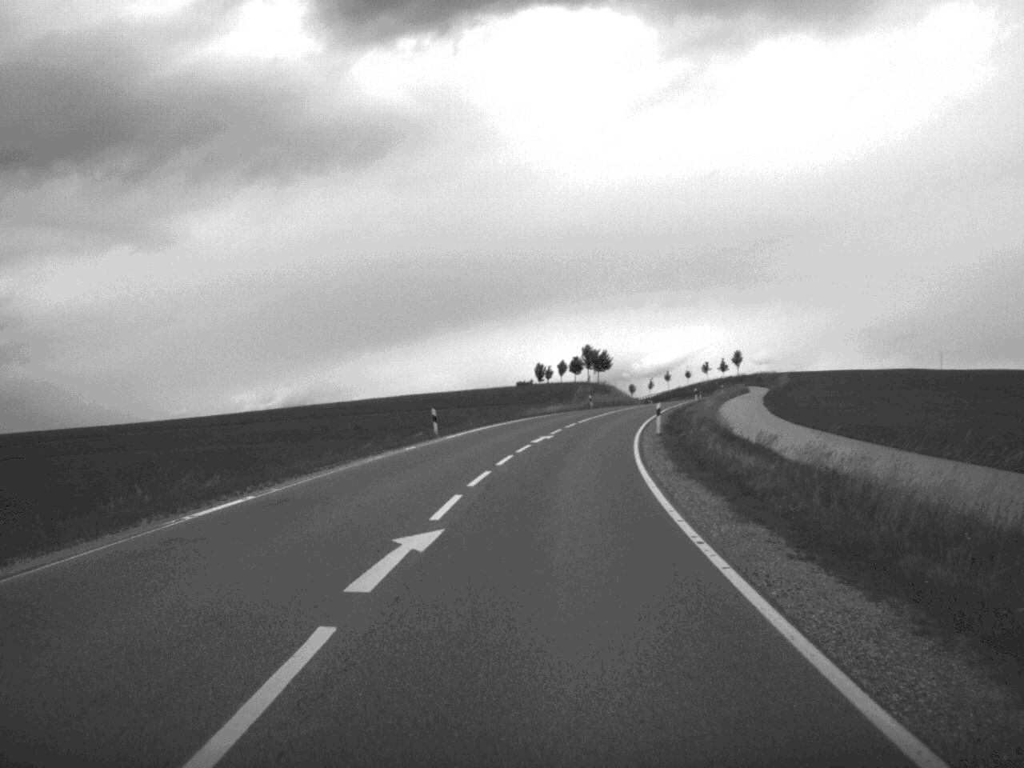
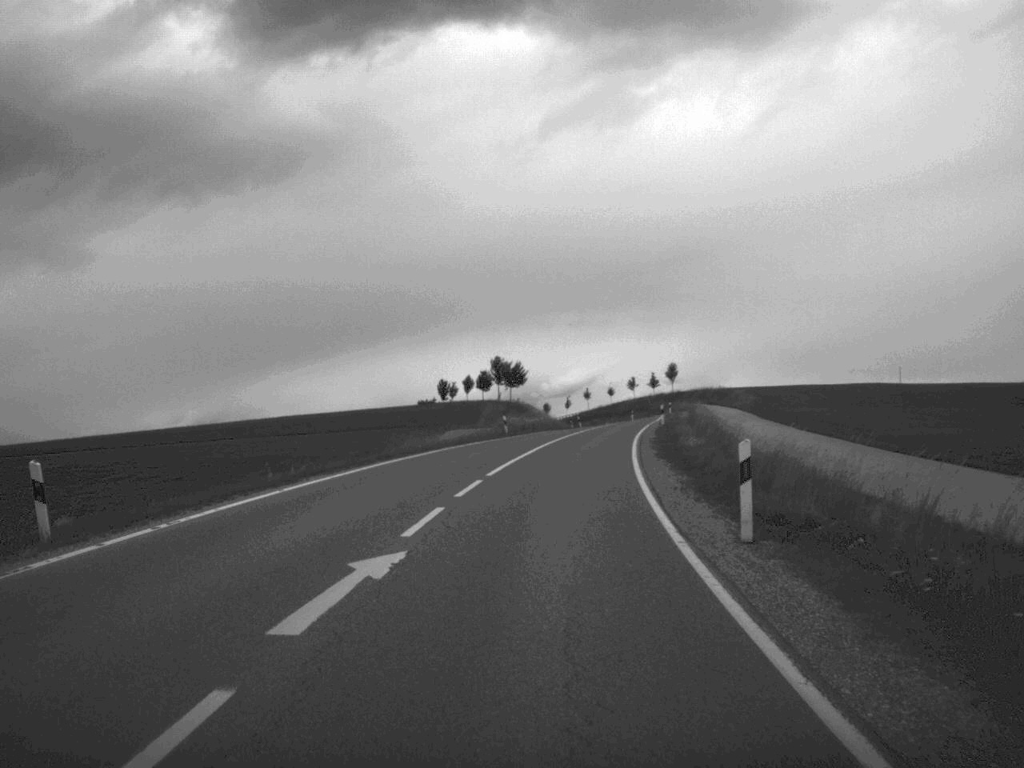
(+1.1, +30.3) m; +4°
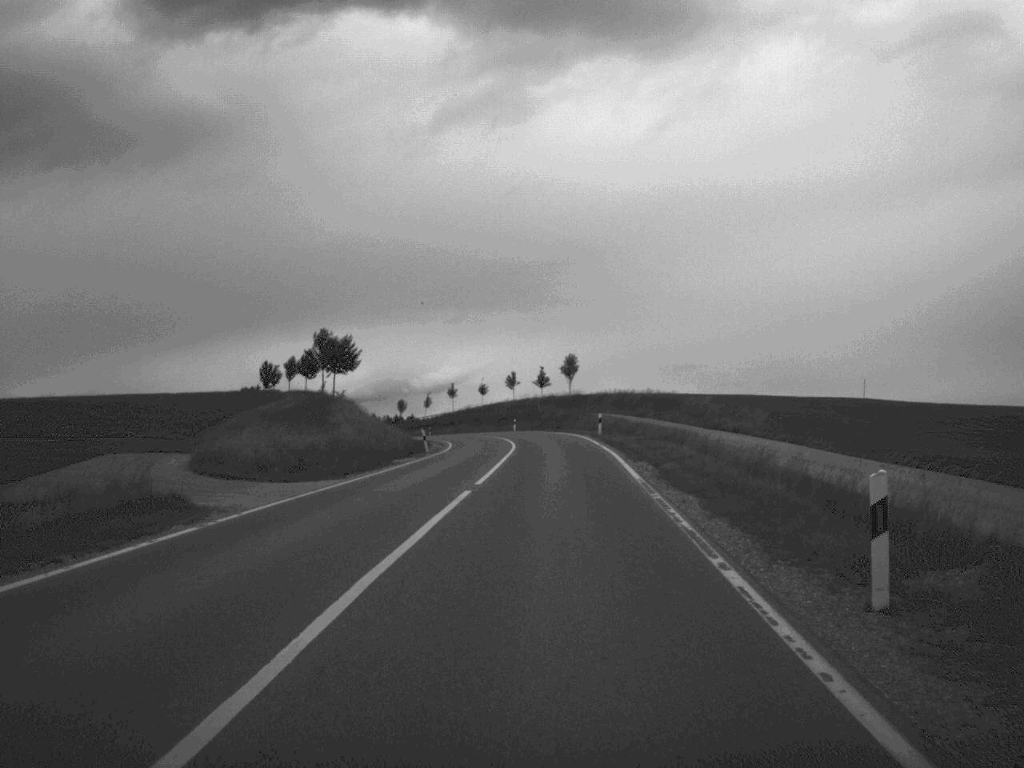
(+3.1, +52.8) m; +6°
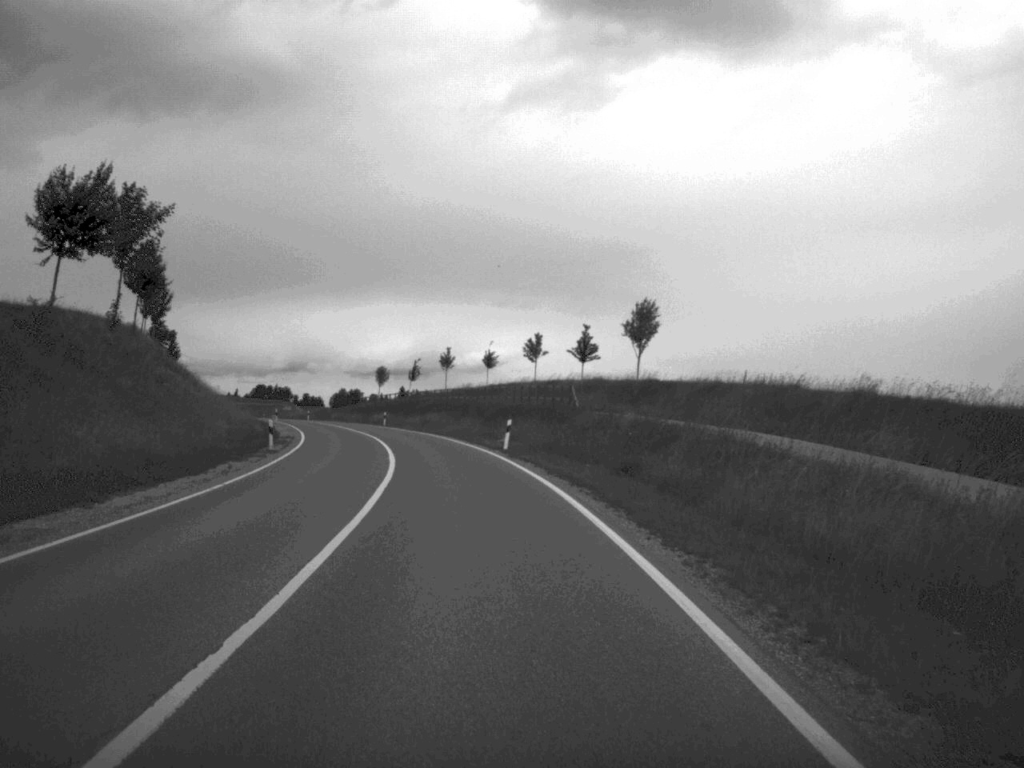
(+0.7, +65.3) m; -2°
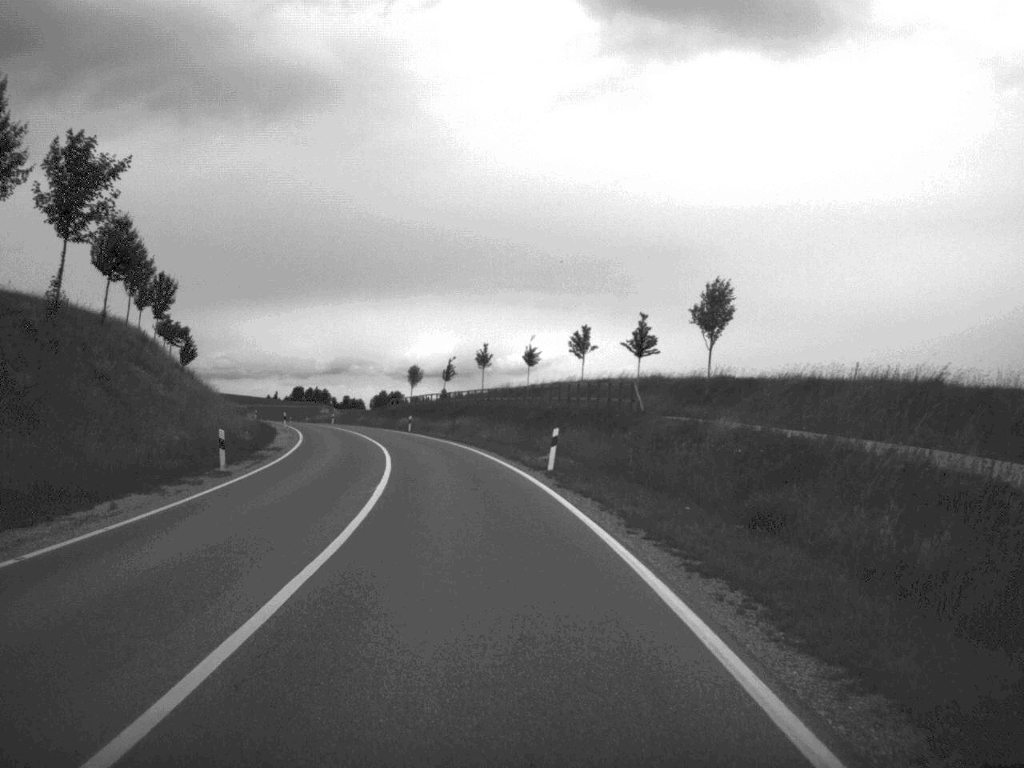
(-0.2, +12.1) m; -2°
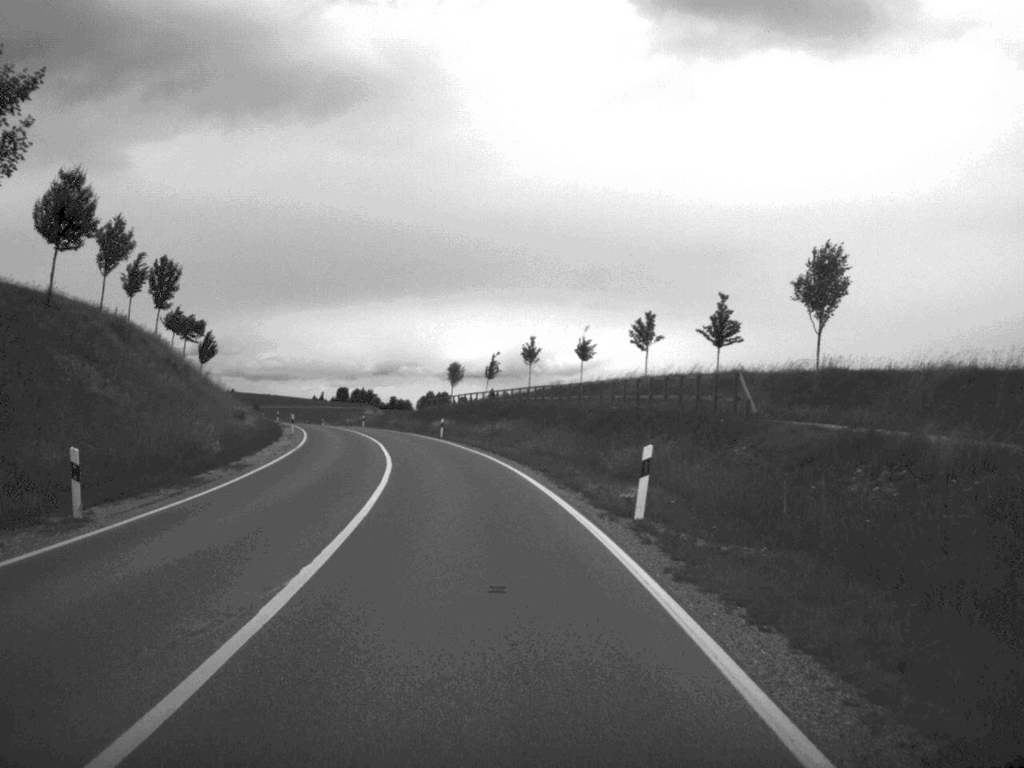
(-0.2, +12.8) m; -2°
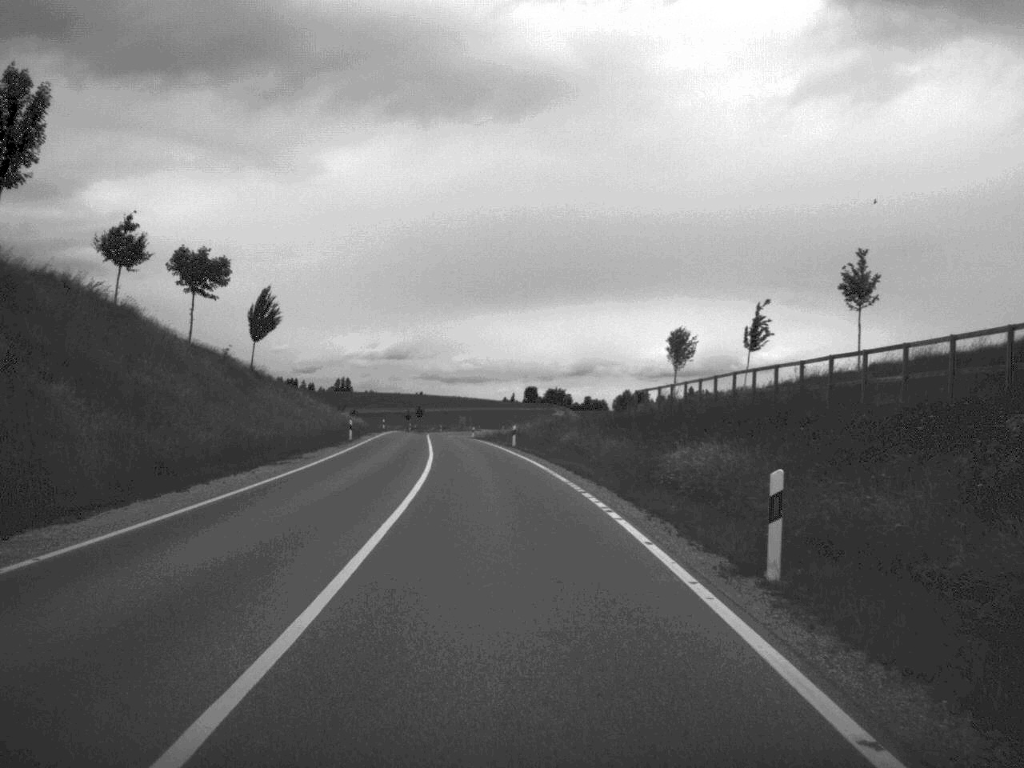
(-4.6, +54.3) m; -9°
